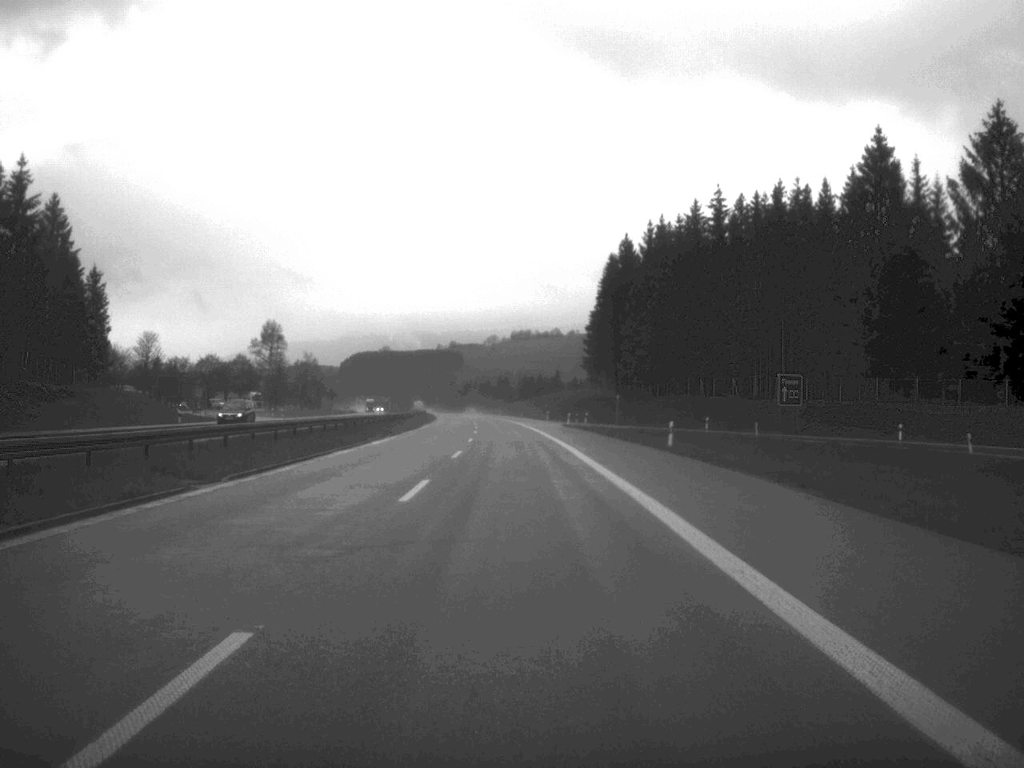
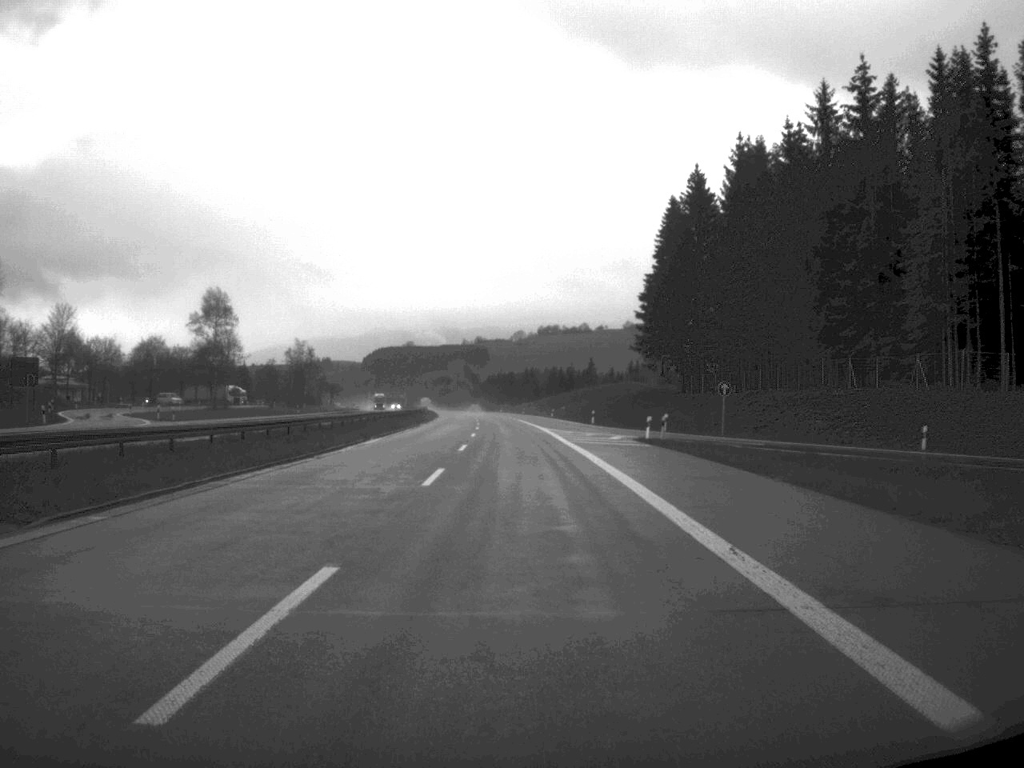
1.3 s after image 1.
(-0.6, +49.7) m; -1°
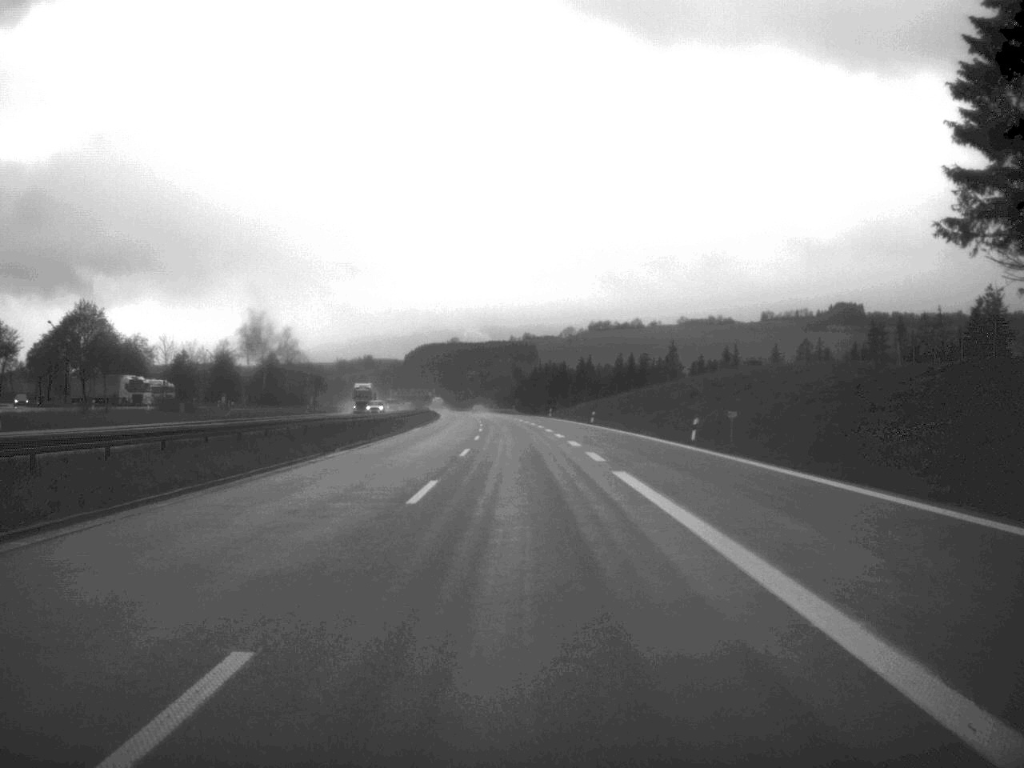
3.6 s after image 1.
(-1.8, +92.5) m; -2°
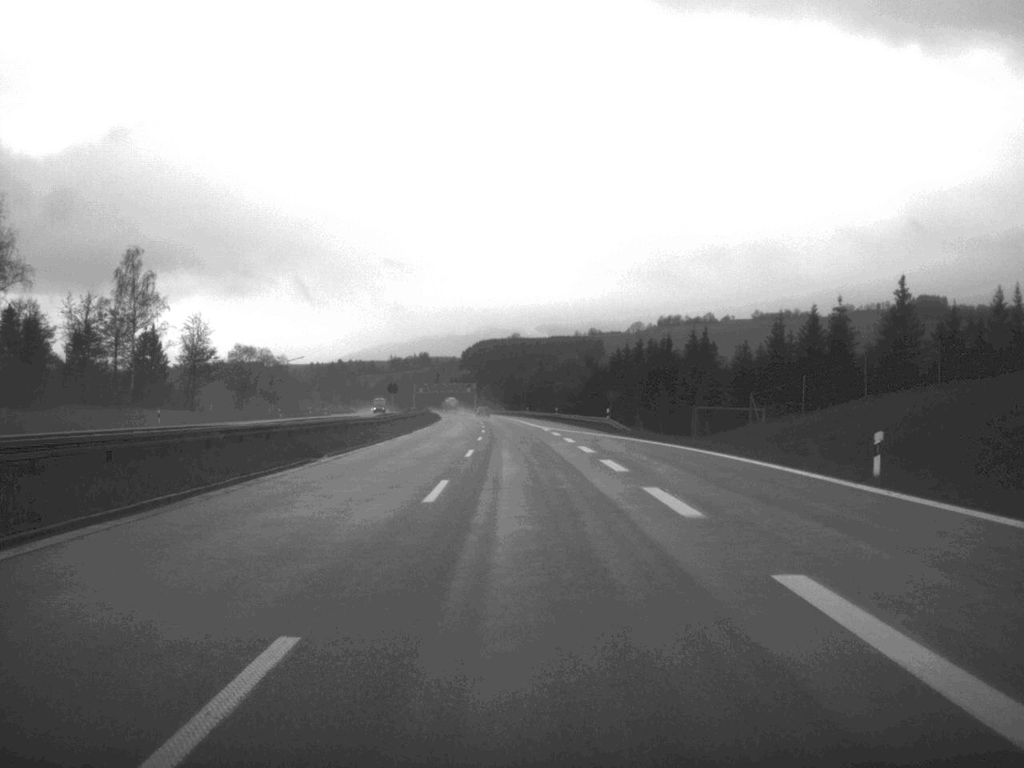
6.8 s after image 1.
(-3.0, +123.2) m; -3°
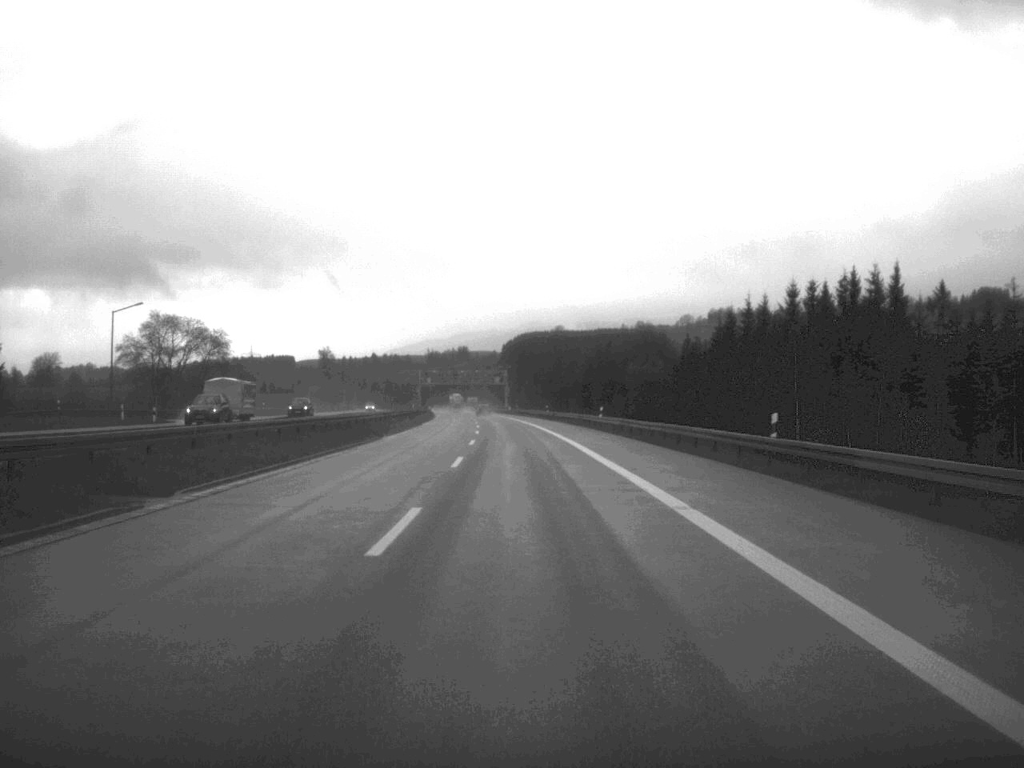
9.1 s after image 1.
(-1.8, +95.7) m; -2°
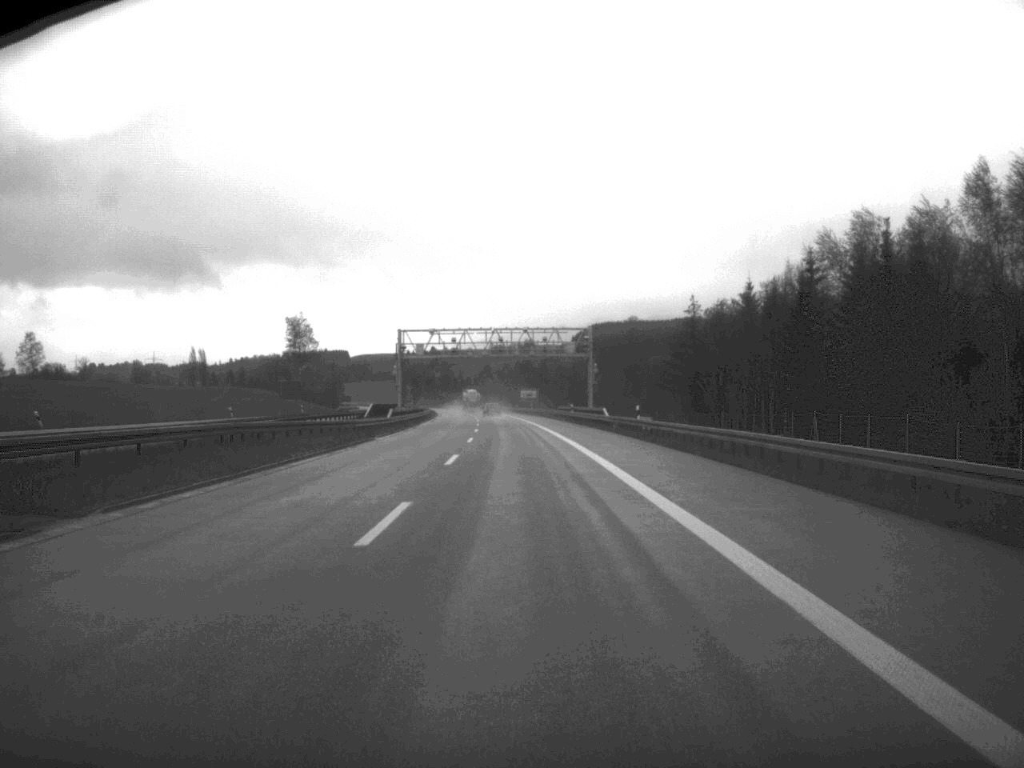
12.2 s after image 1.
(-3.3, +122.9) m; -3°
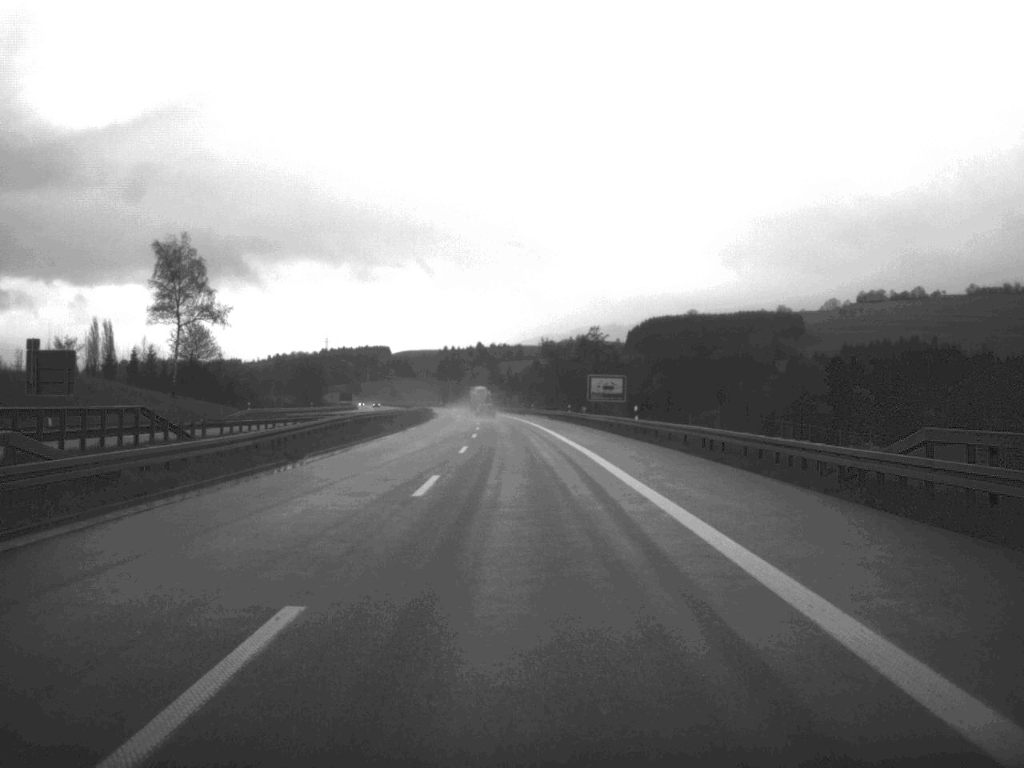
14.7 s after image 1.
(-2.0, +98.4) m; -2°
